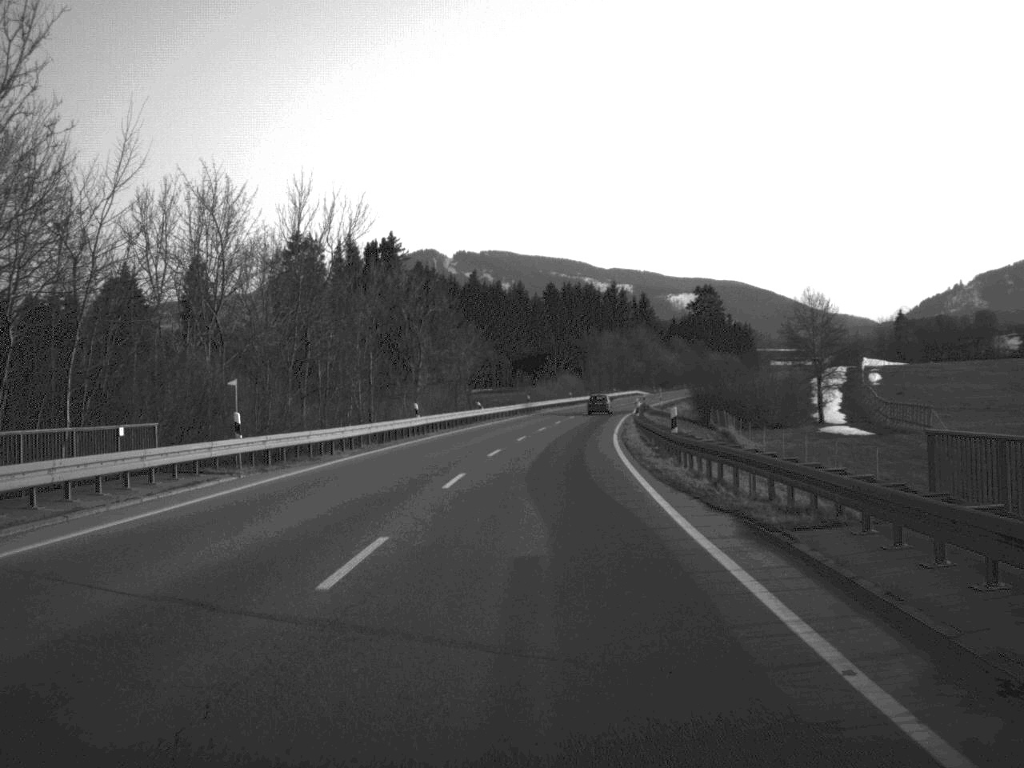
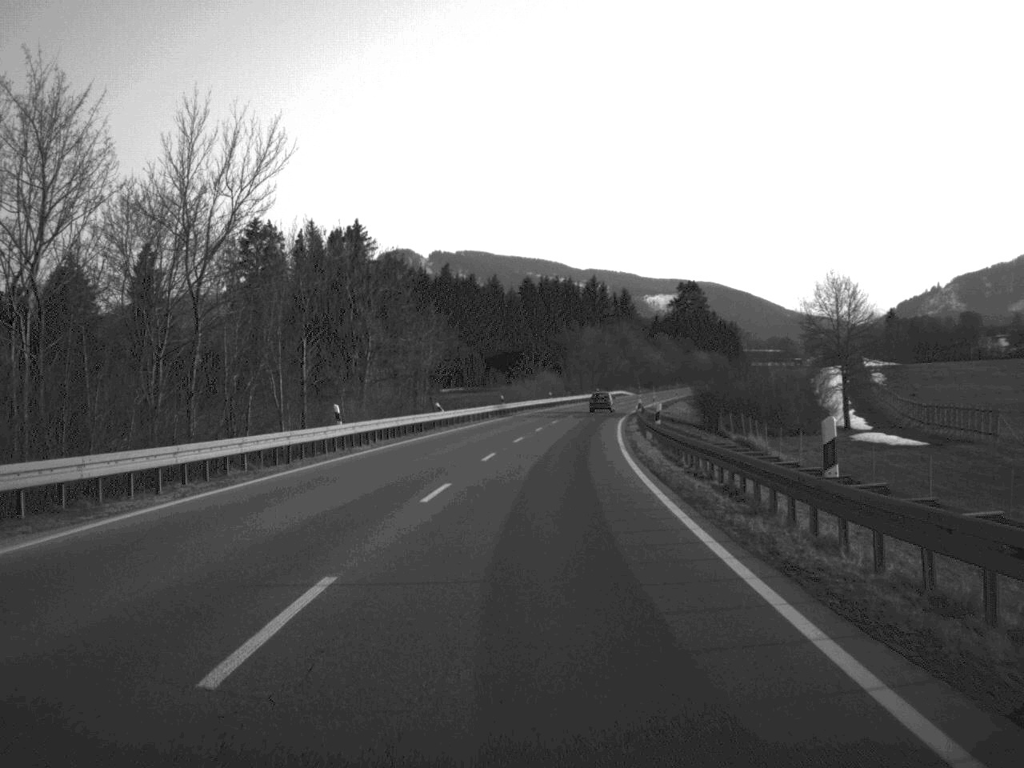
(+0.1, +15.6) m; +1°
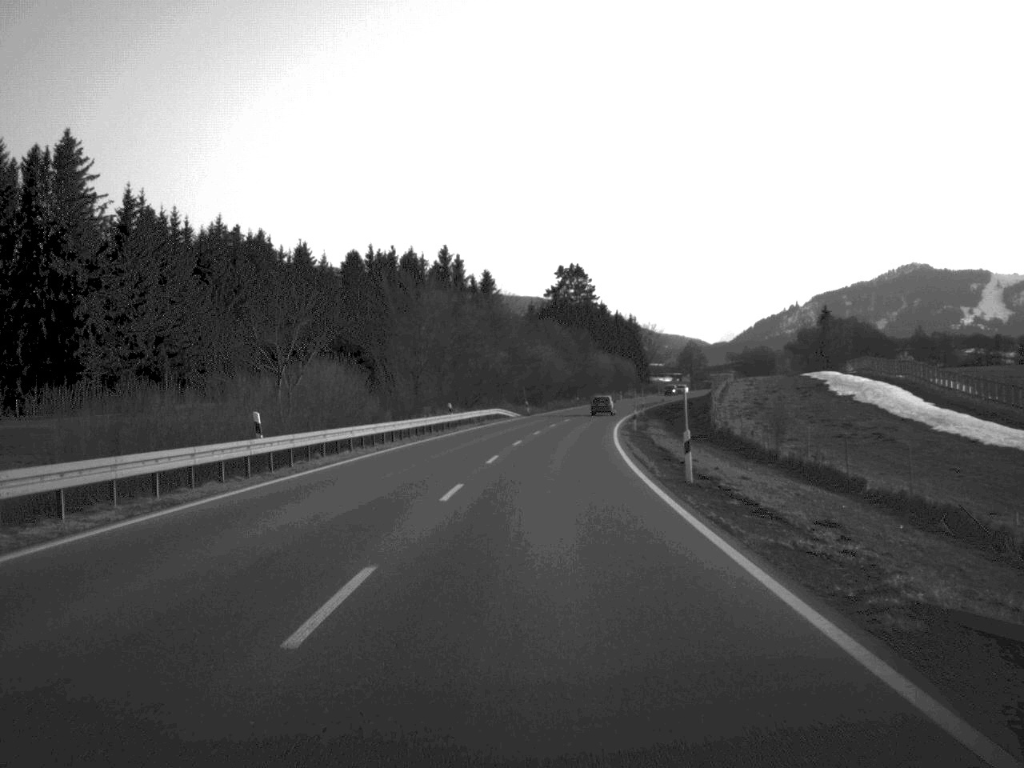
(+4.6, +82.4) m; +7°
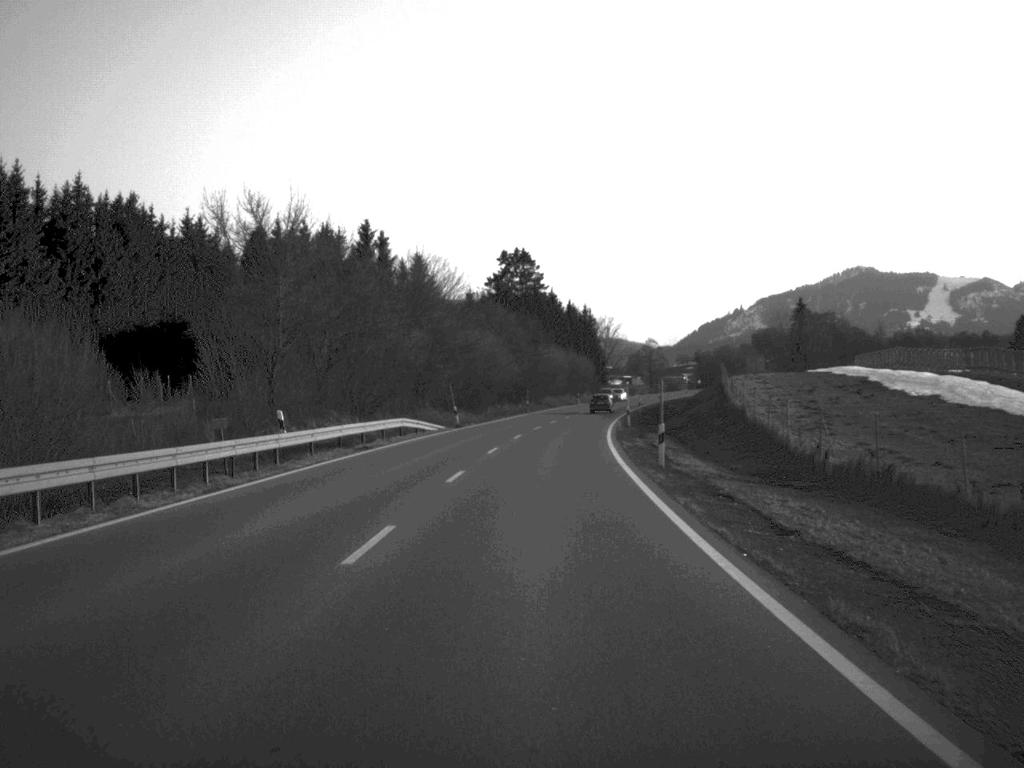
(+0.7, +31.9) m; +3°
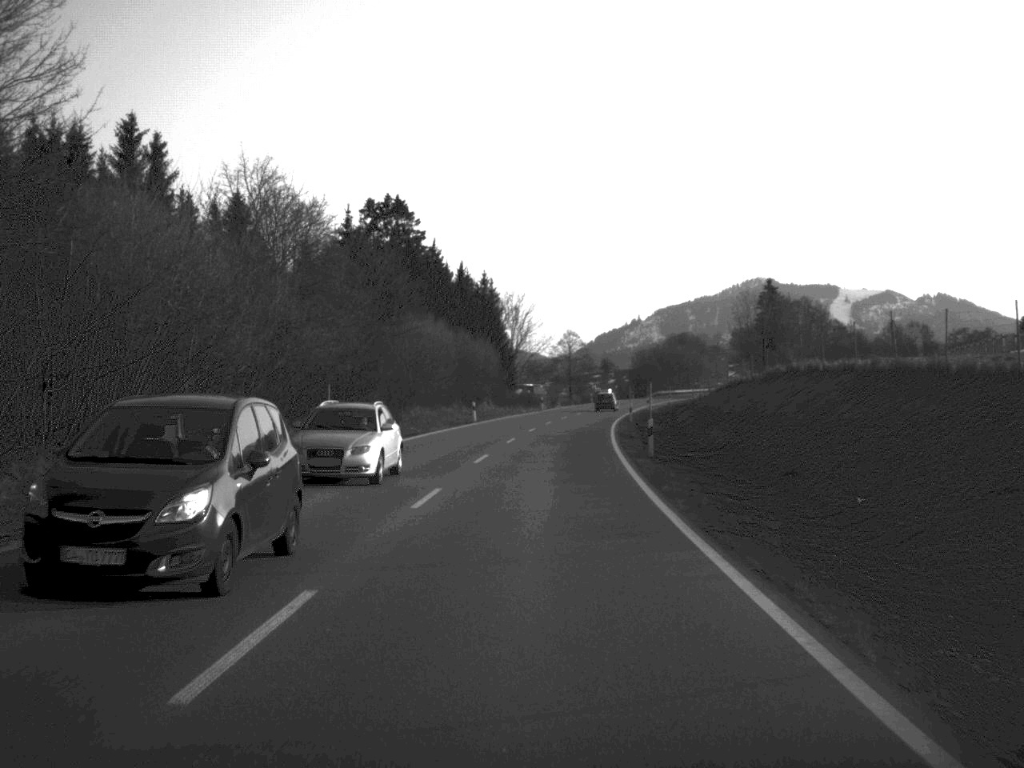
(+2.7, +65.5) m; +5°
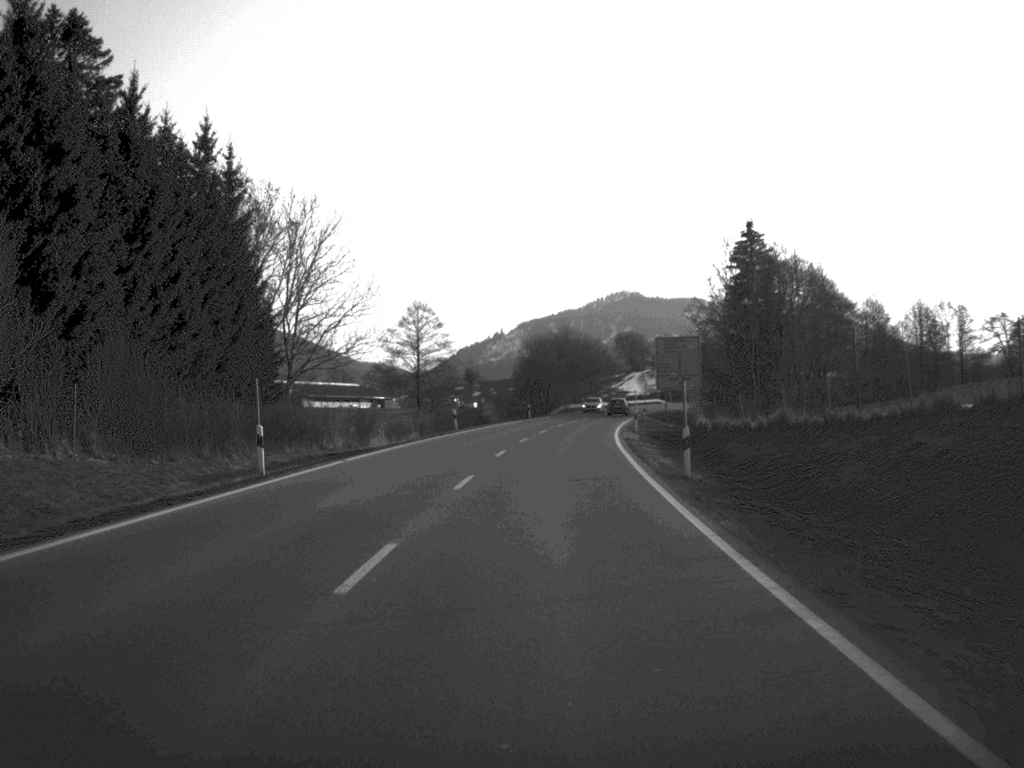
(+4.0, +79.7) m; +6°
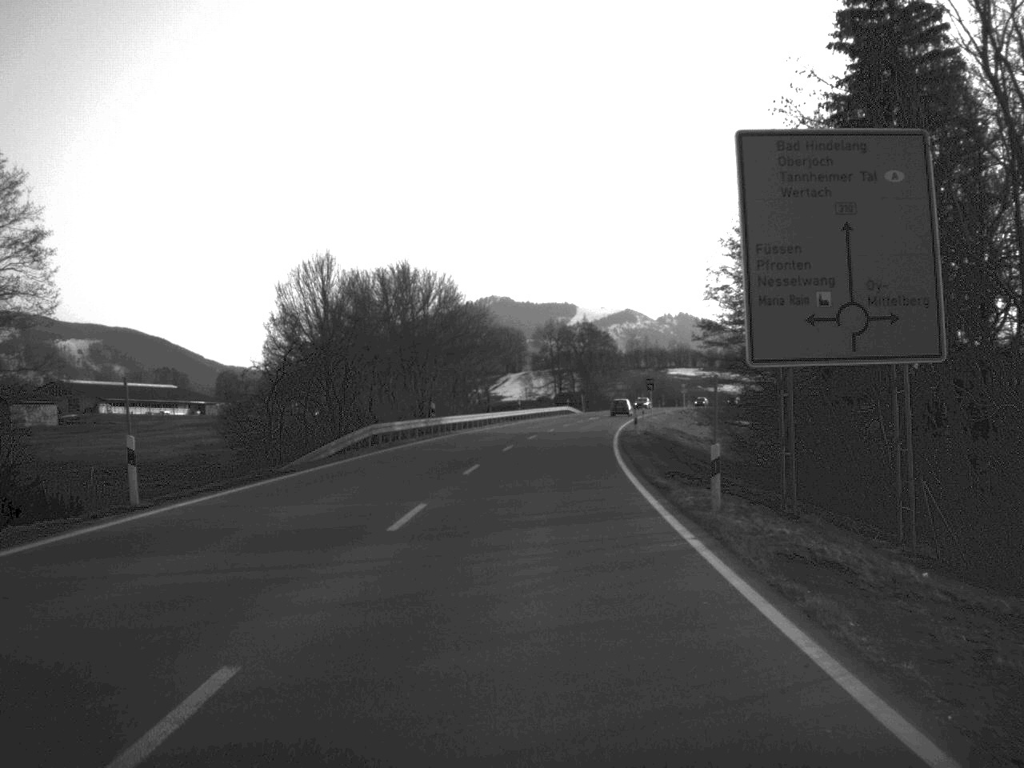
(+4.3, +78.5) m; +6°
